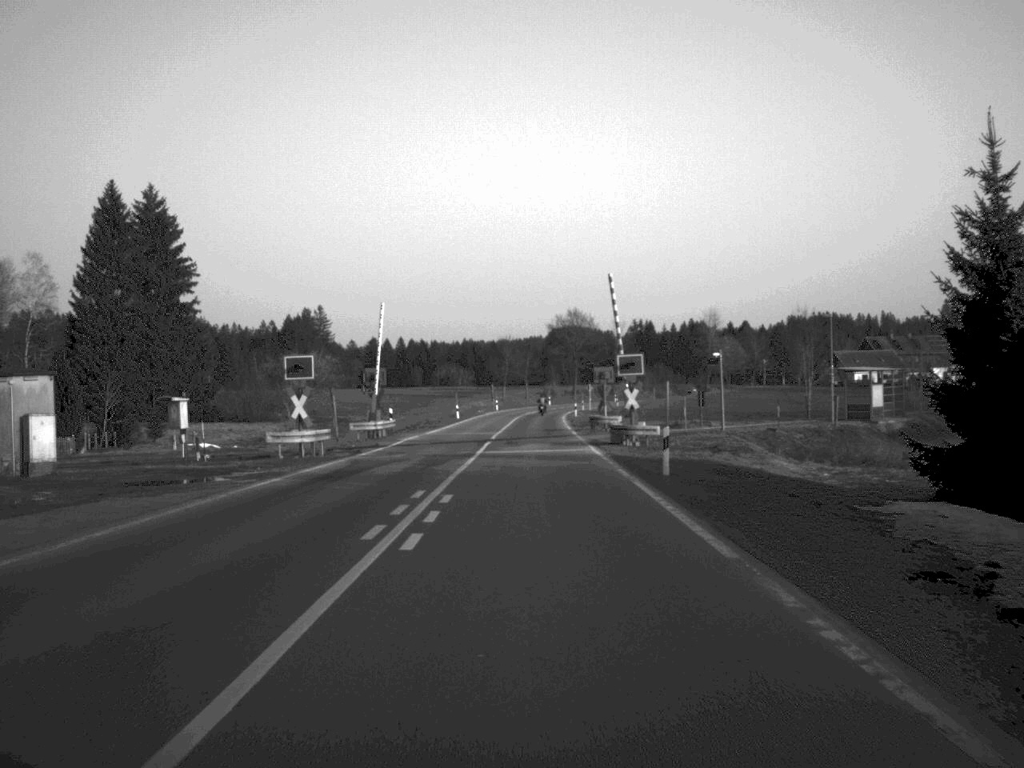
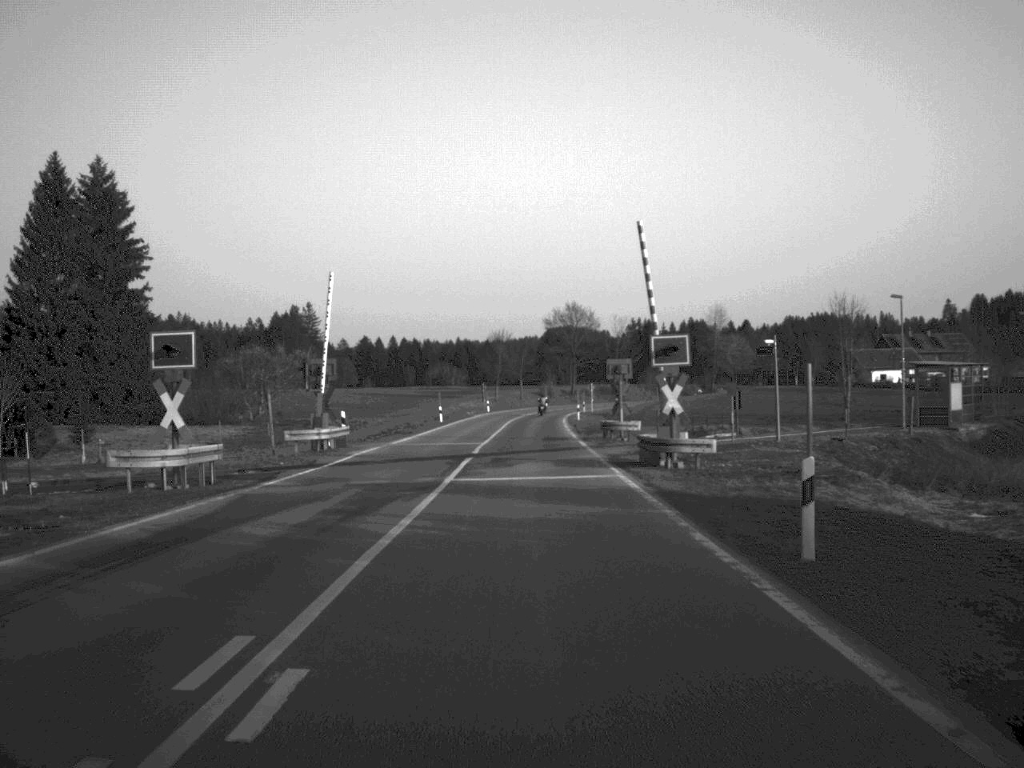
(0.0, +13.5) m; 0°
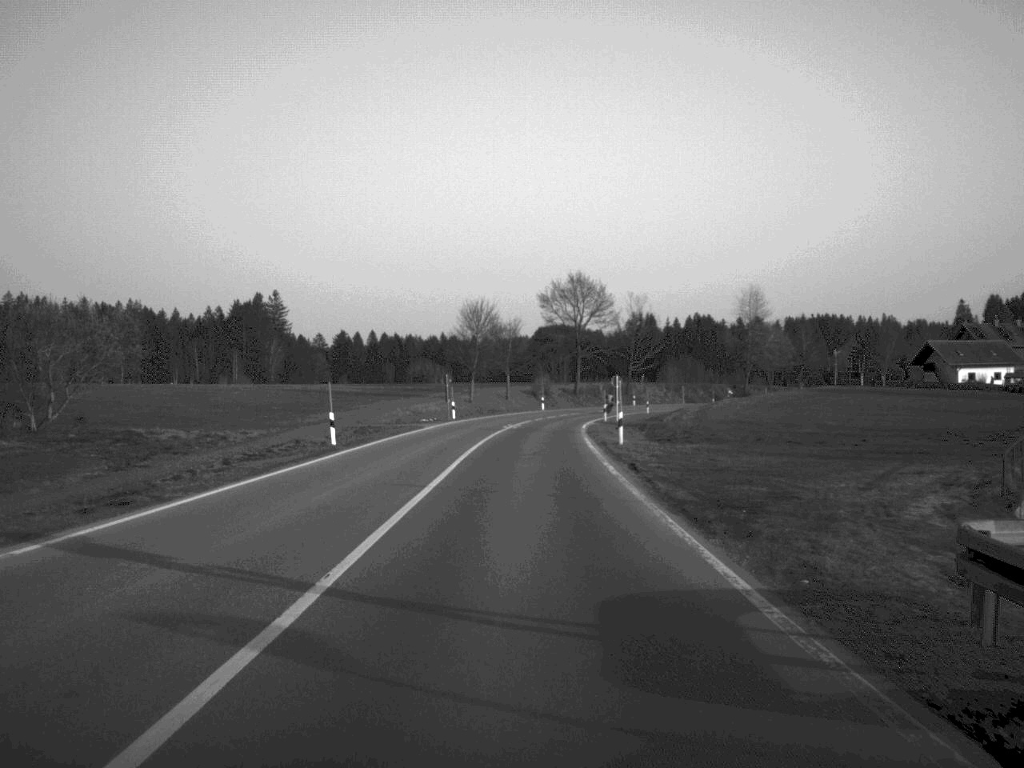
(+0.1, +42.9) m; 0°
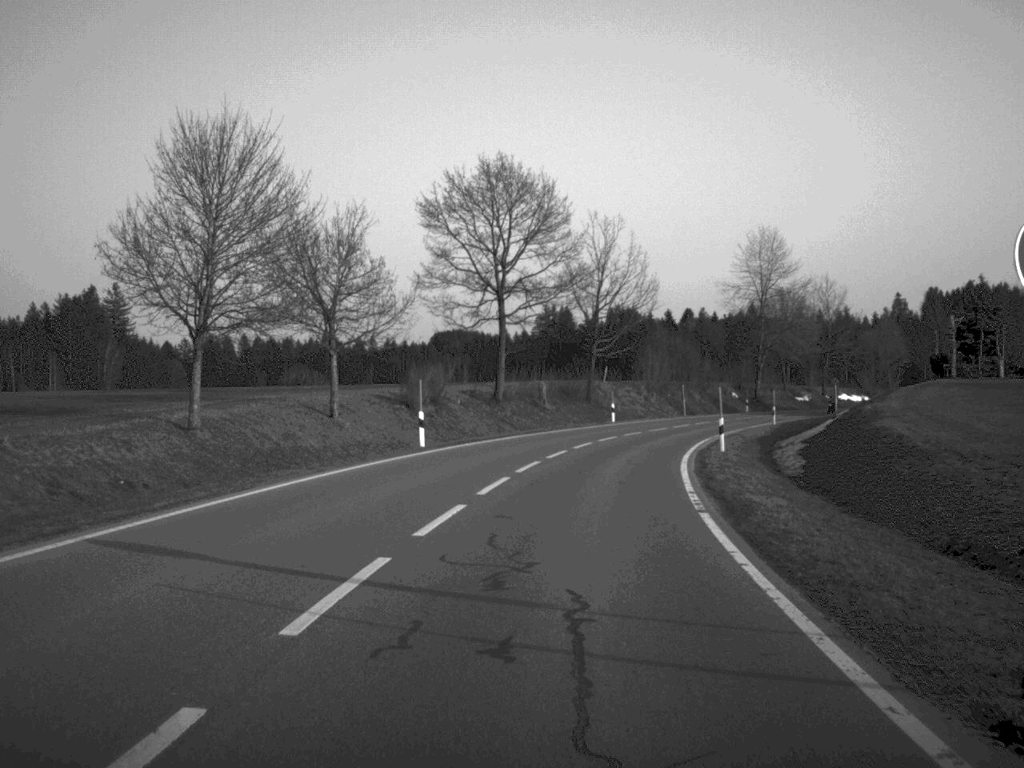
(+1.5, +67.7) m; +5°
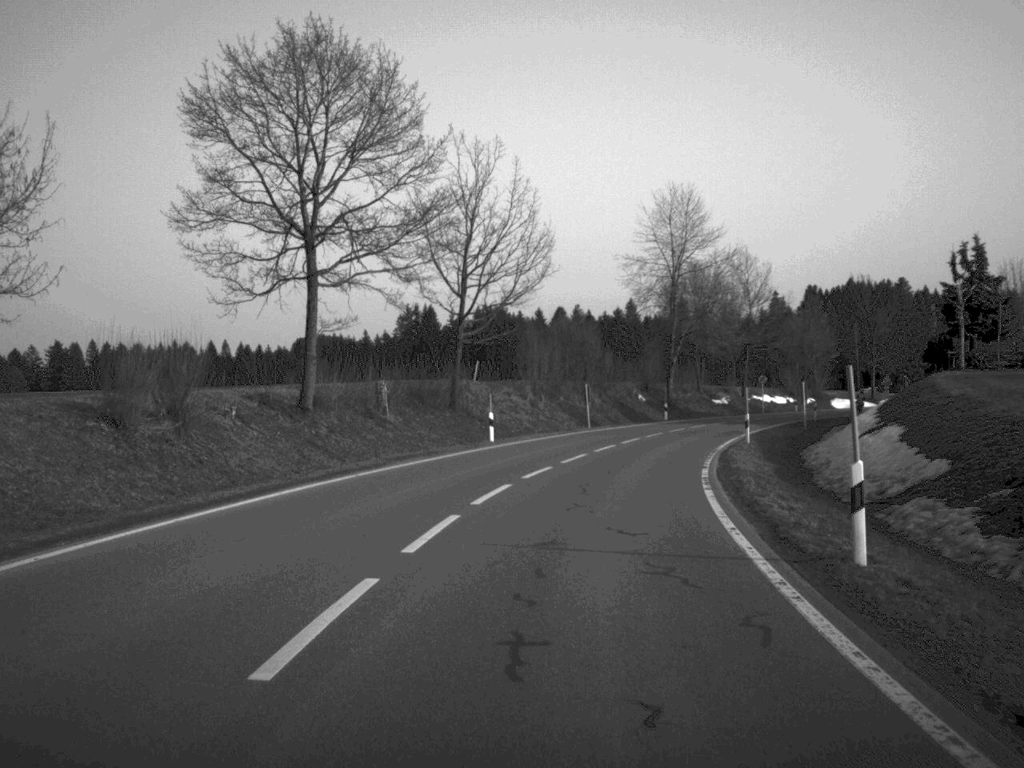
(+1.2, +24.8) m; +6°
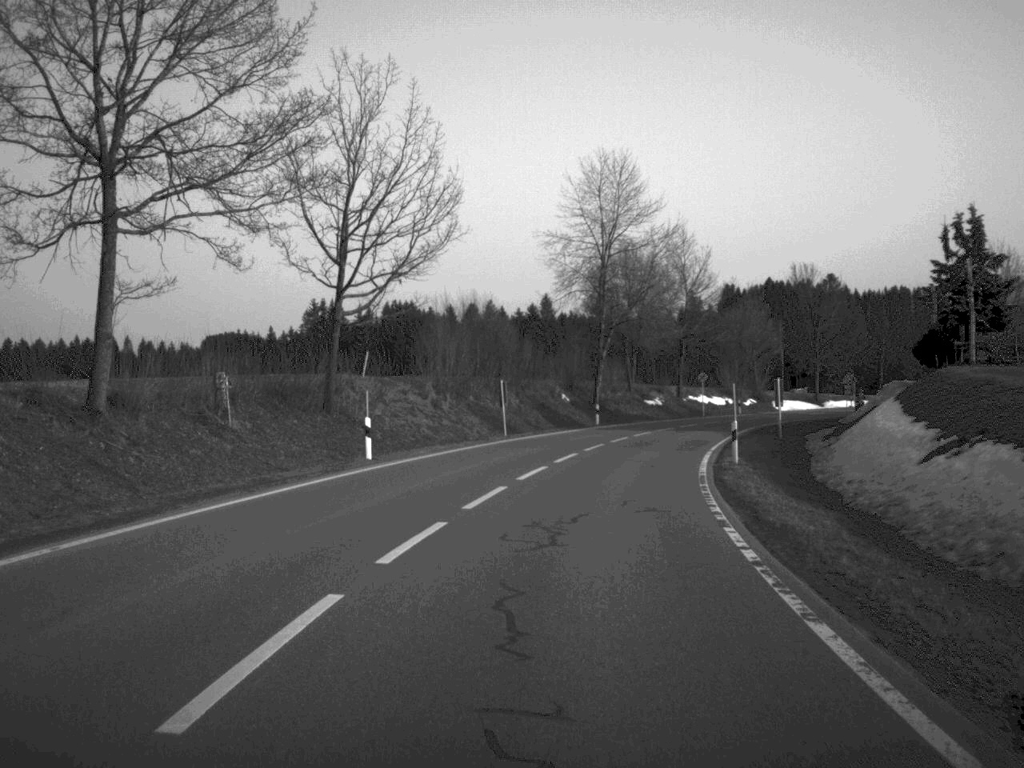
(+0.4, +12.8) m; +4°
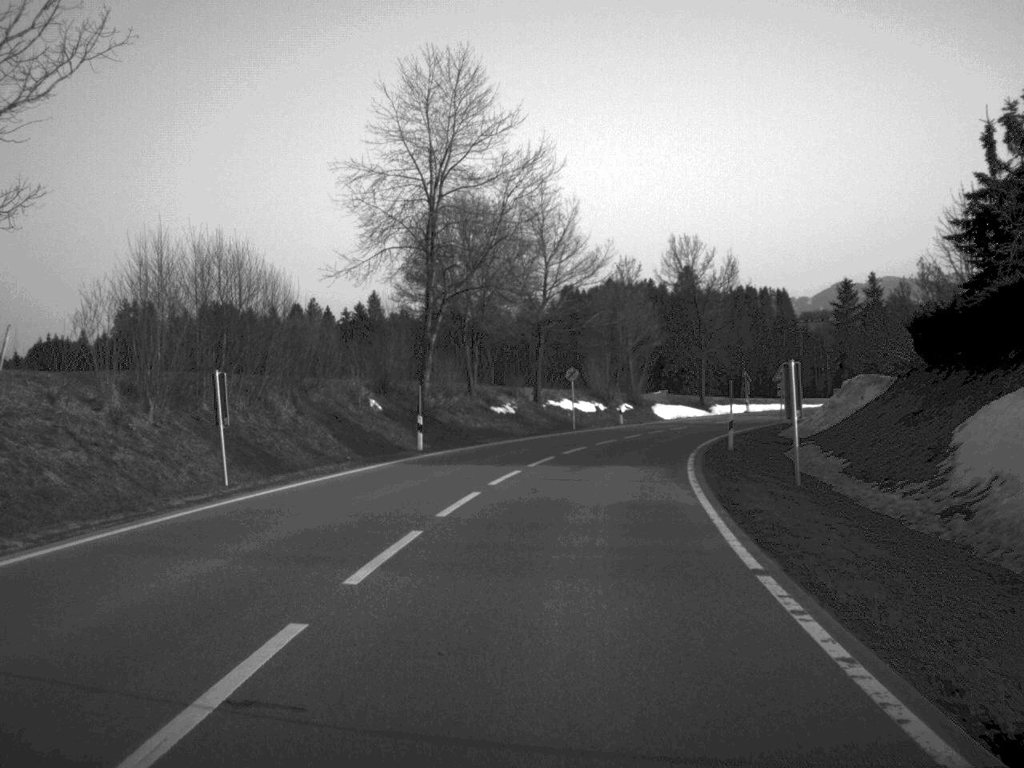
(+1.6, +24.7) m; +7°
